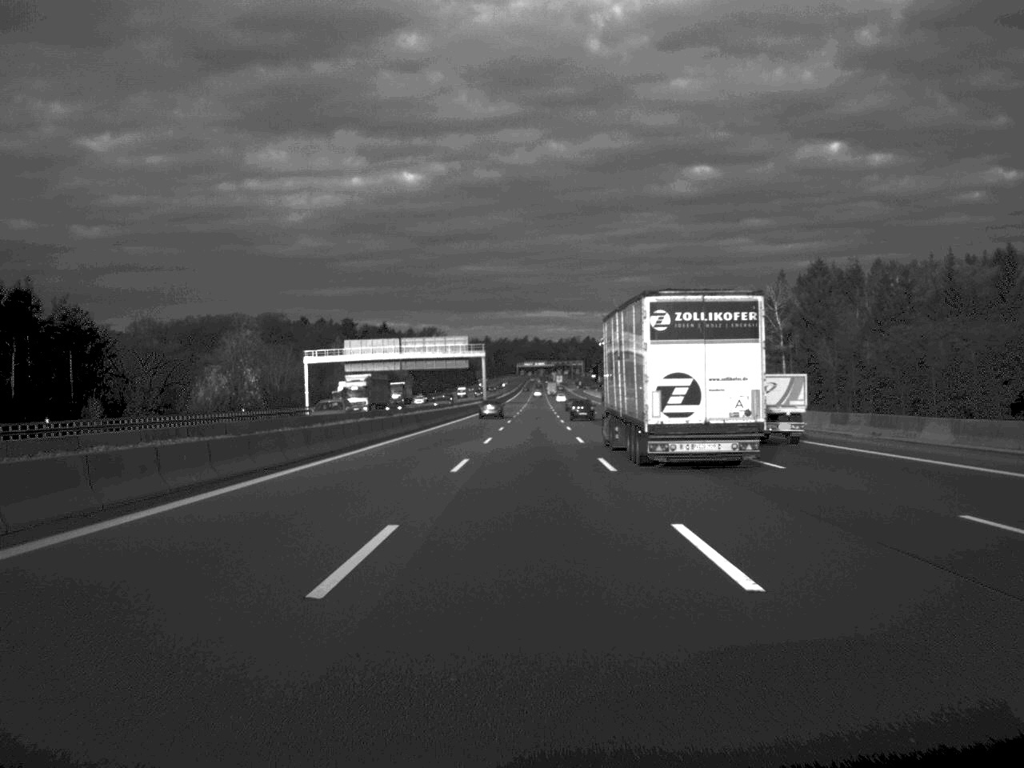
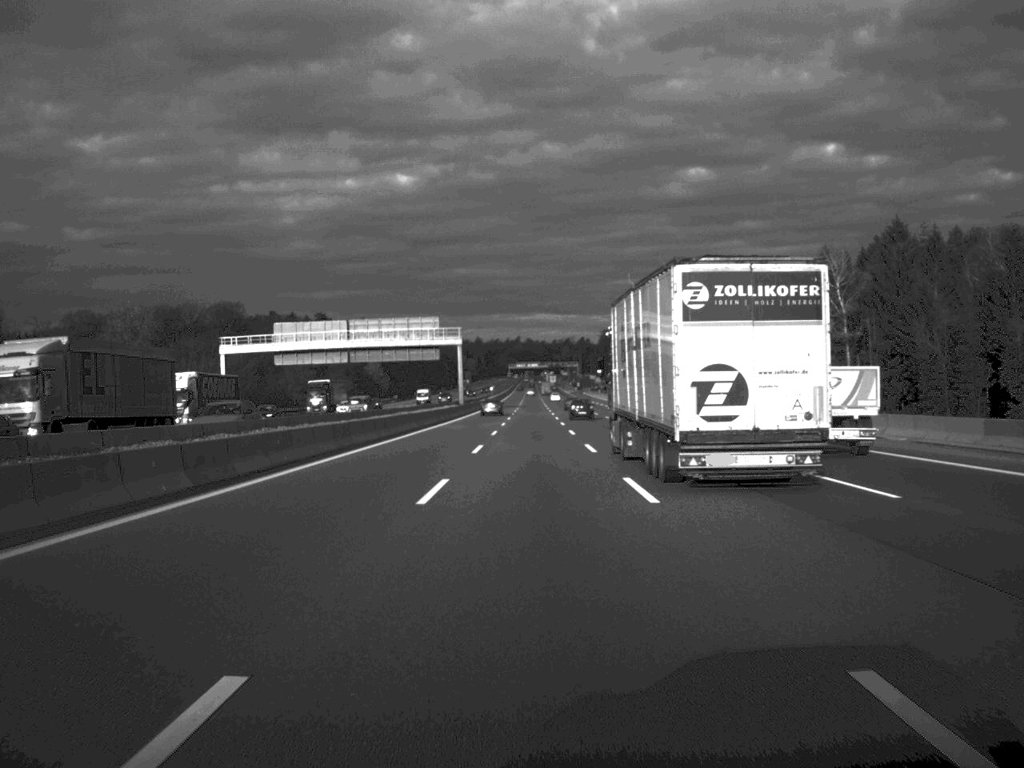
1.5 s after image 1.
(+0.1, +44.5) m; 0°
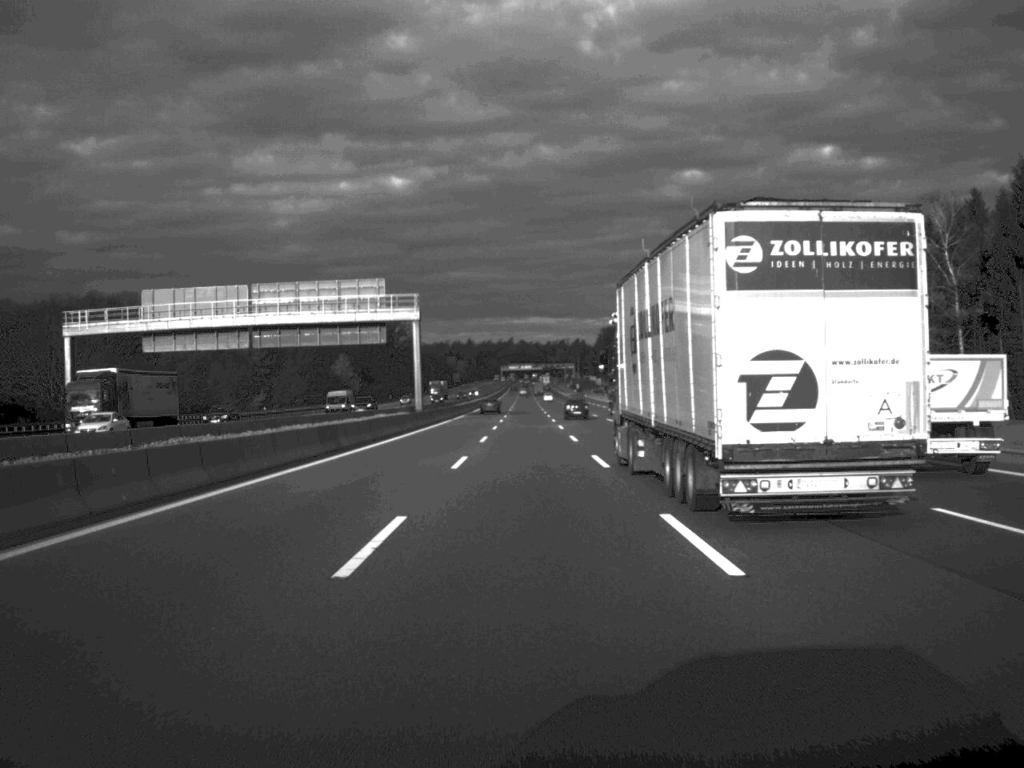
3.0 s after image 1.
(+0.1, +43.5) m; 0°
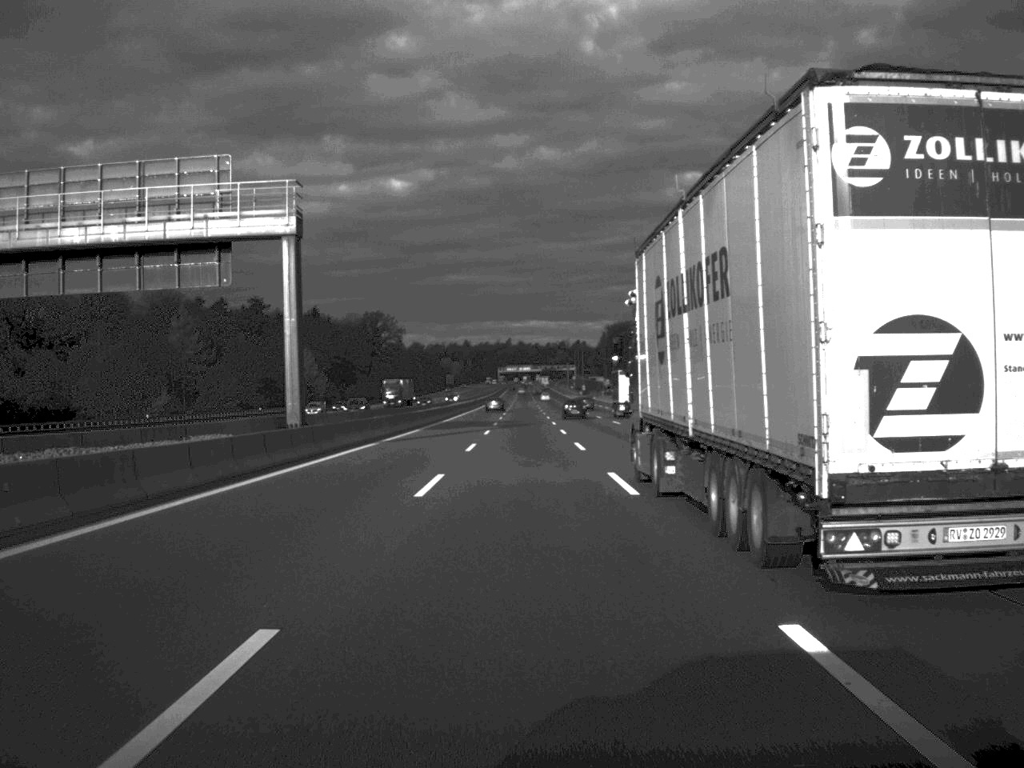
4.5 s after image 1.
(0.0, +44.4) m; 0°
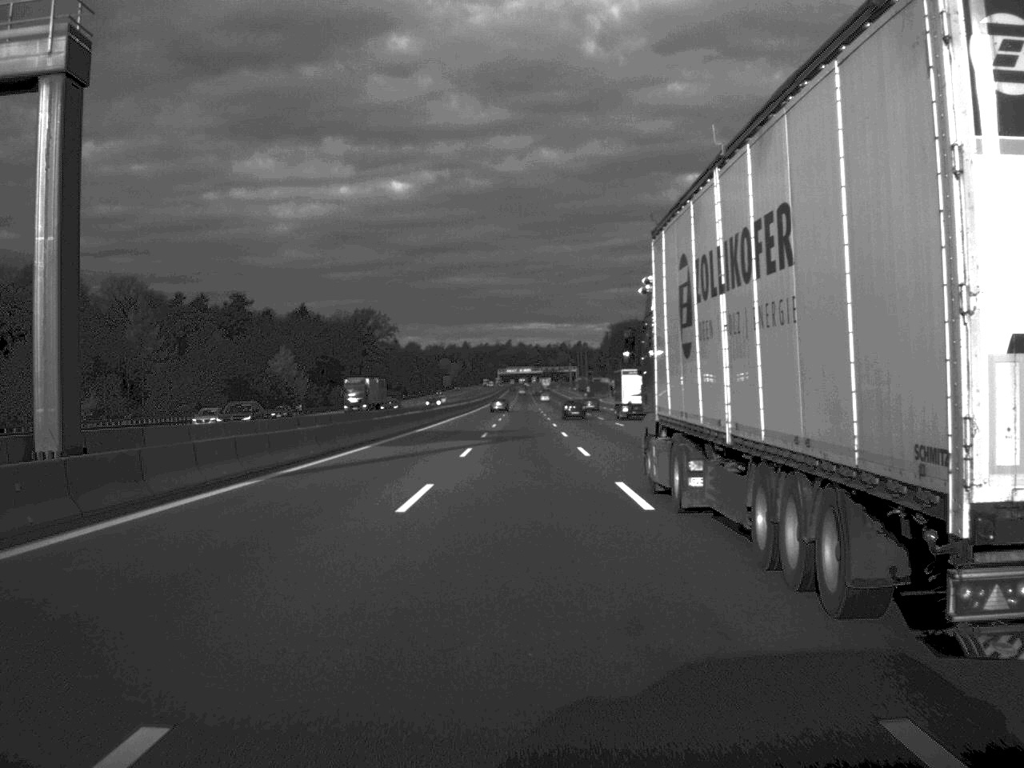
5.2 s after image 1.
(0.0, +20.7) m; 0°
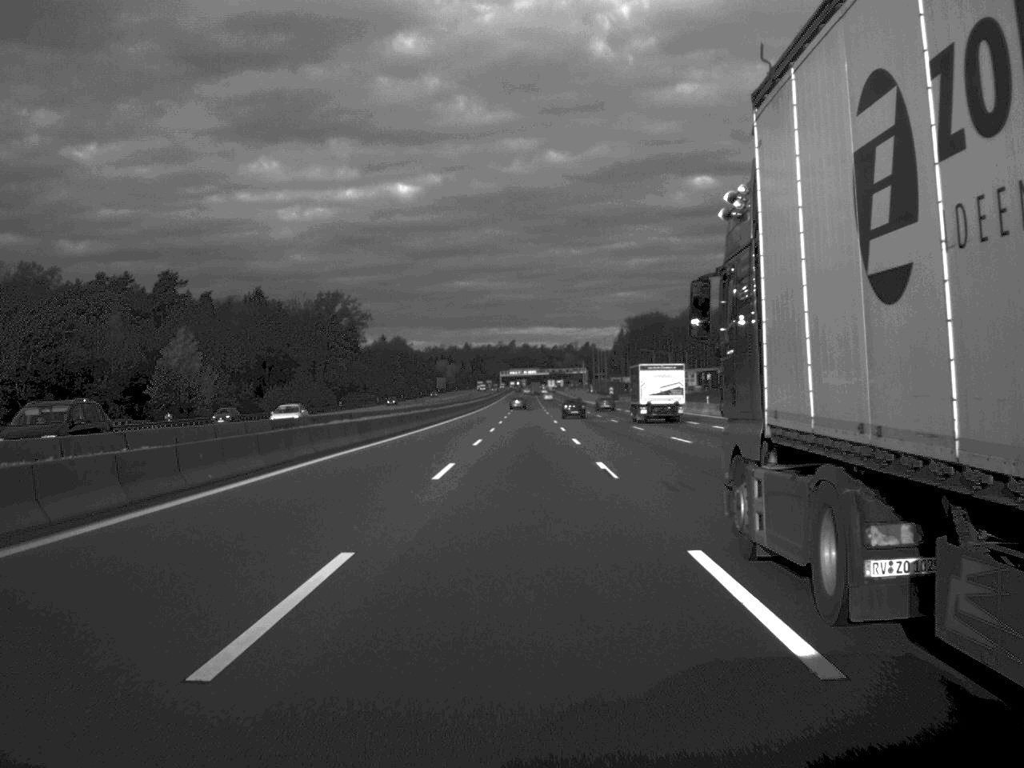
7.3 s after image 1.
(-0.1, +64.2) m; 0°
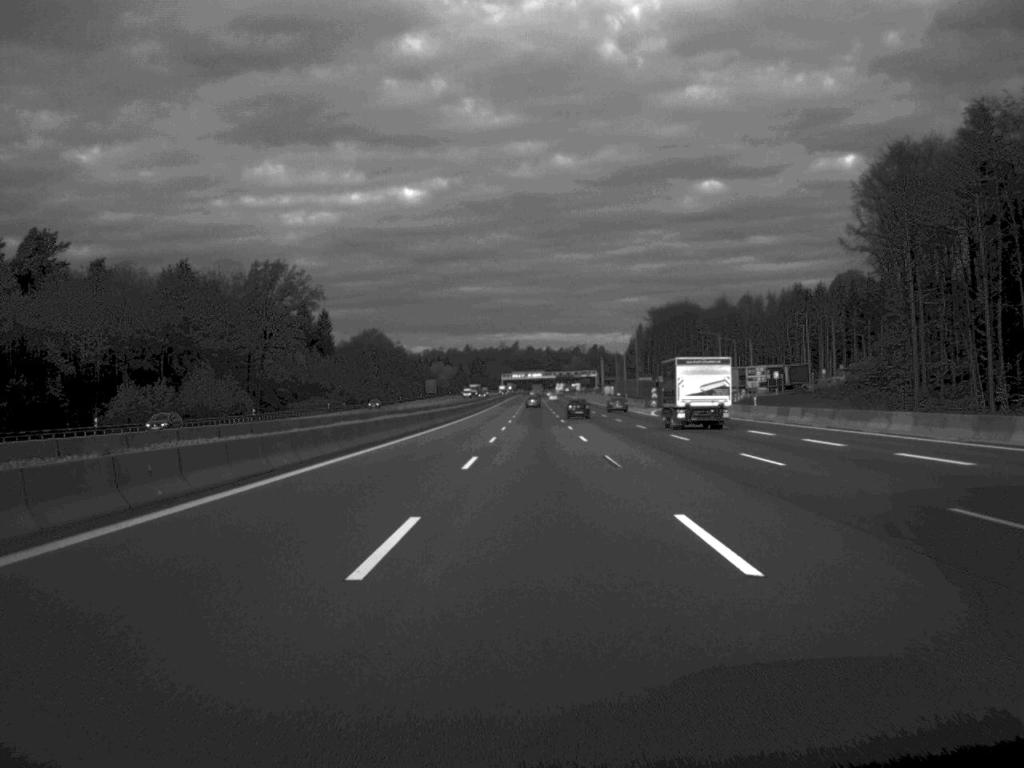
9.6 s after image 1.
(-0.2, +67.2) m; 0°
